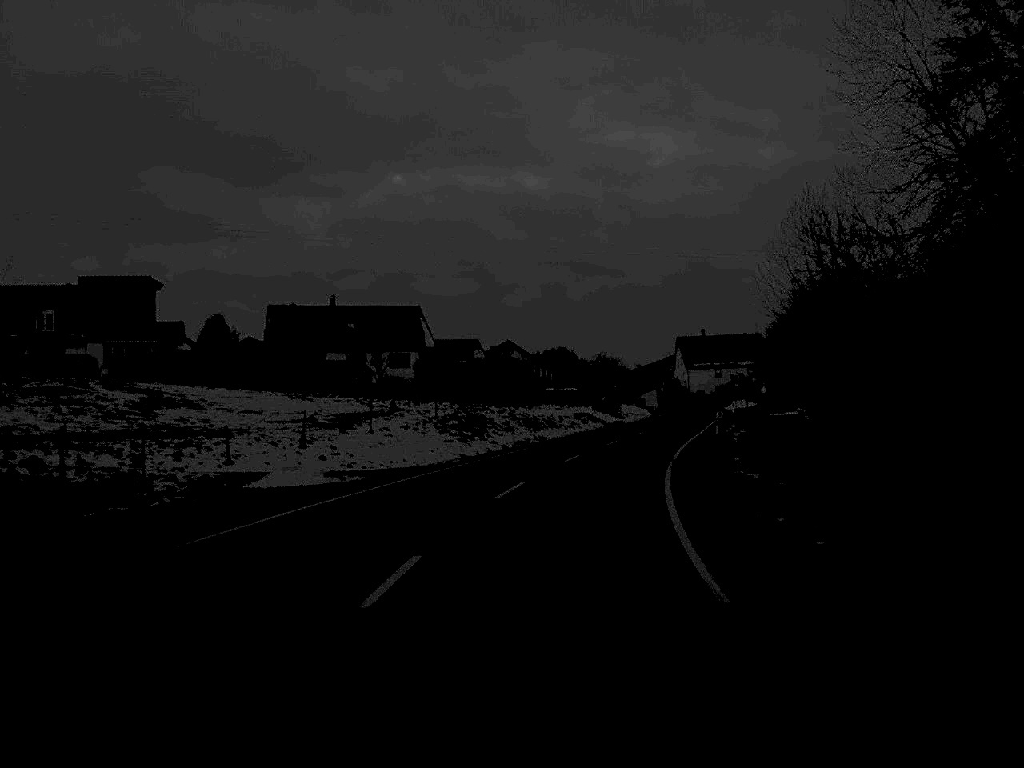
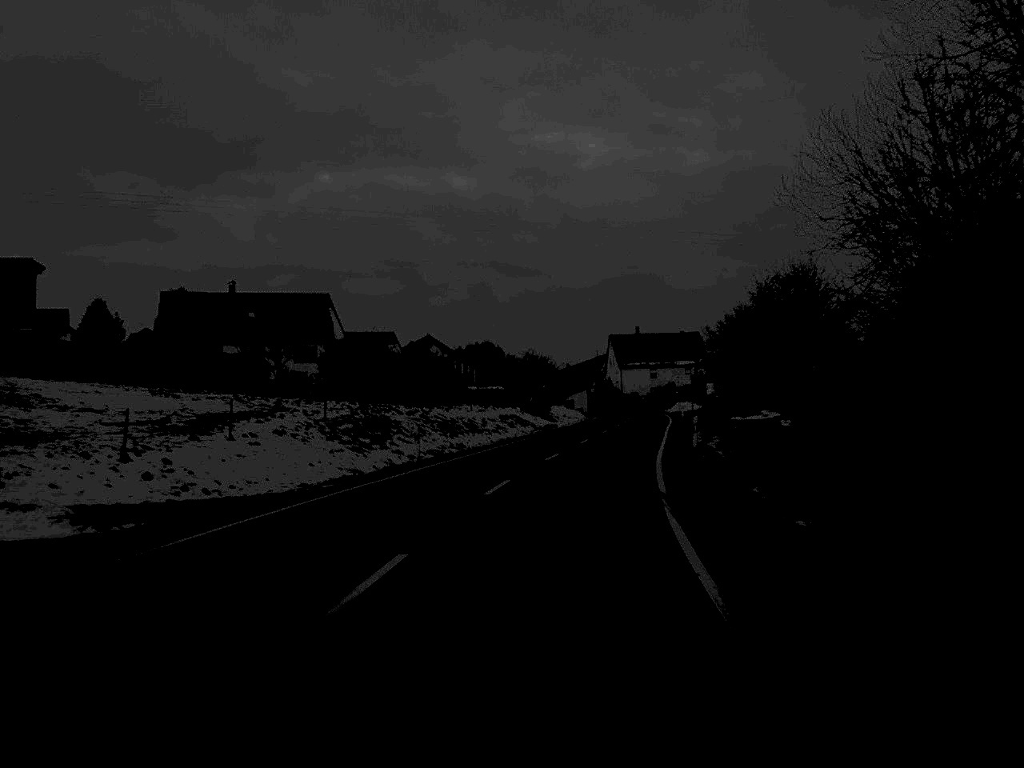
(+0.4, +12.4) m; +3°
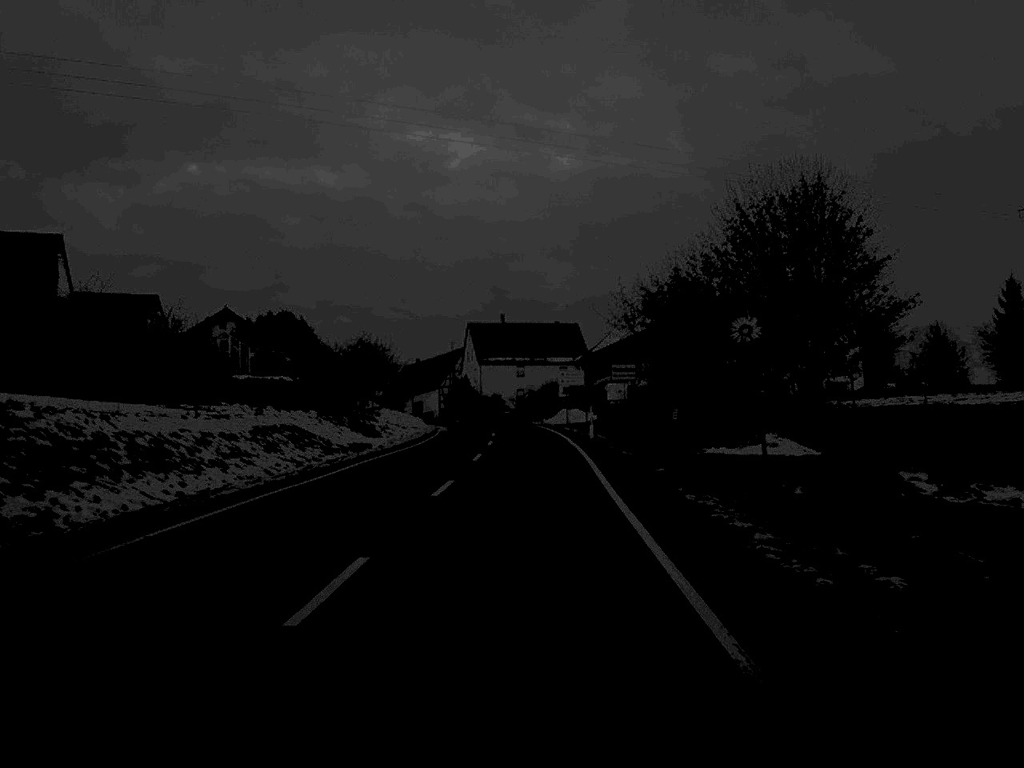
(+2.4, +35.5) m; +6°
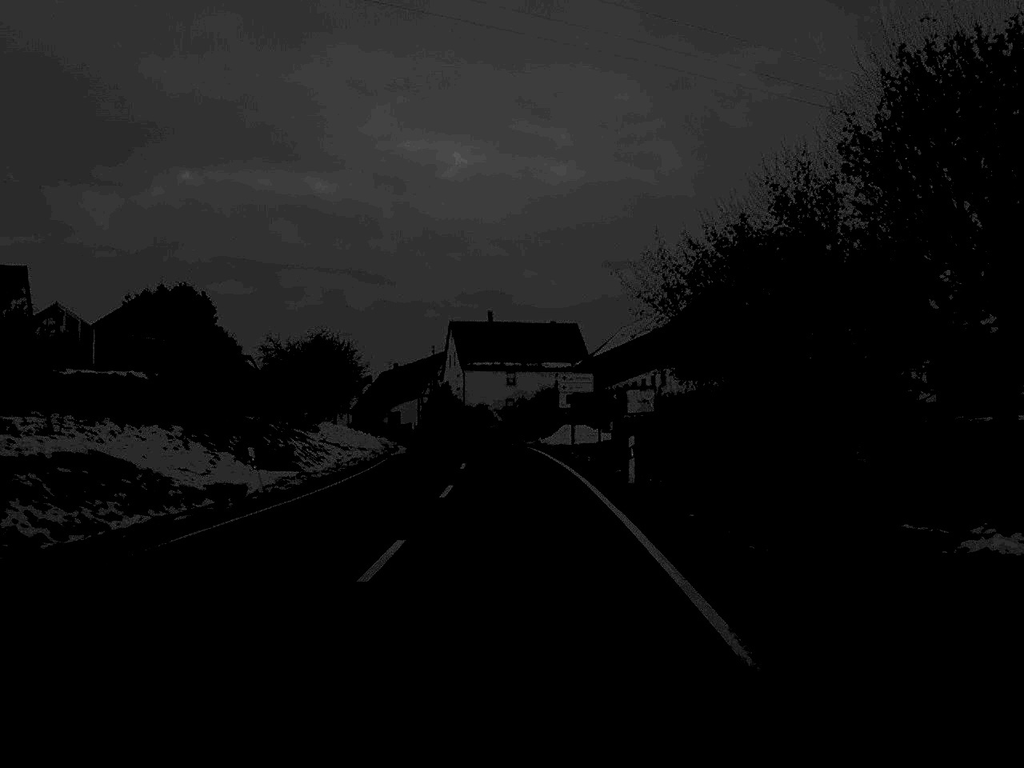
(+0.1, +20.9) m; 0°
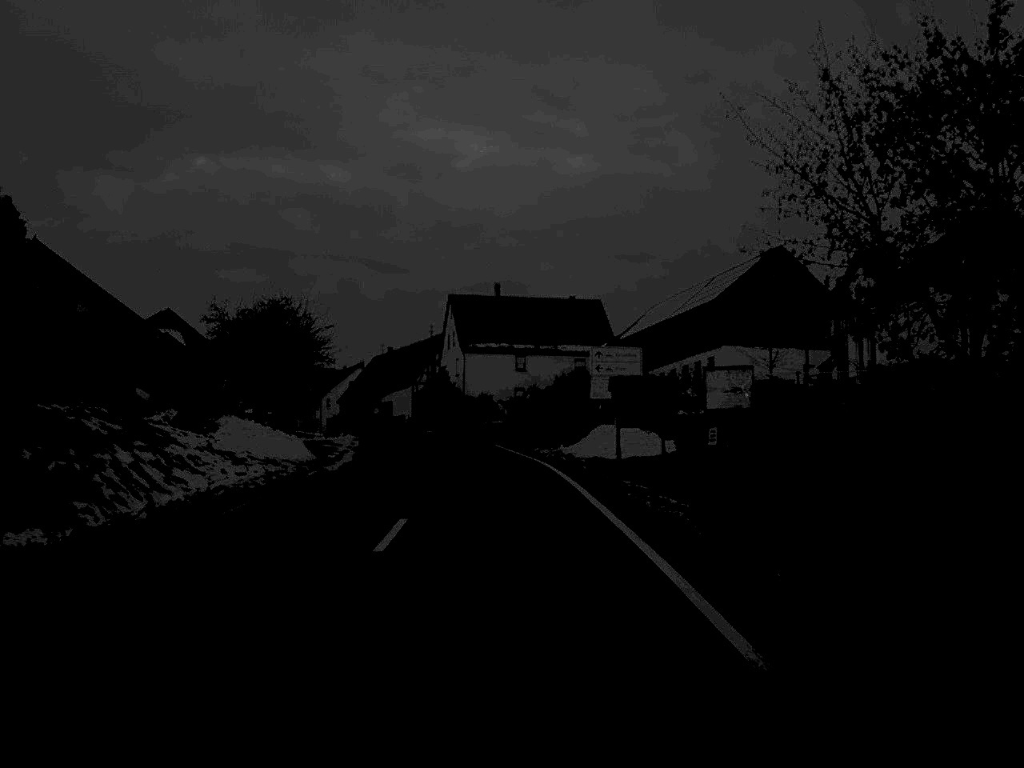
(-0.1, +21.8) m; -1°
